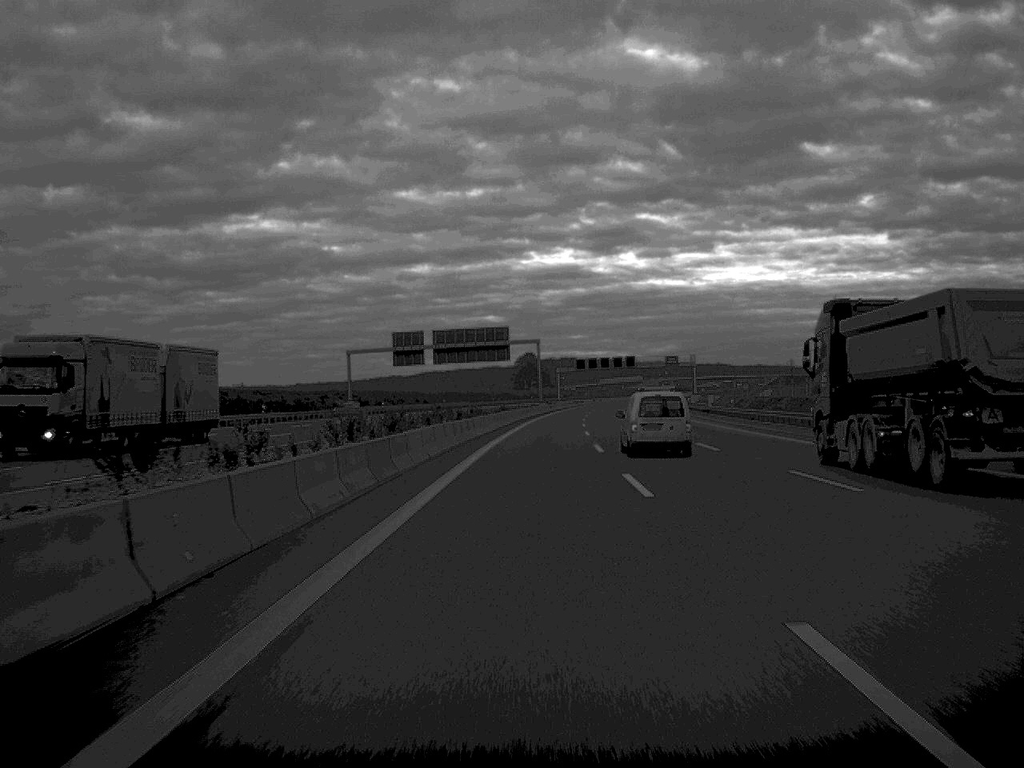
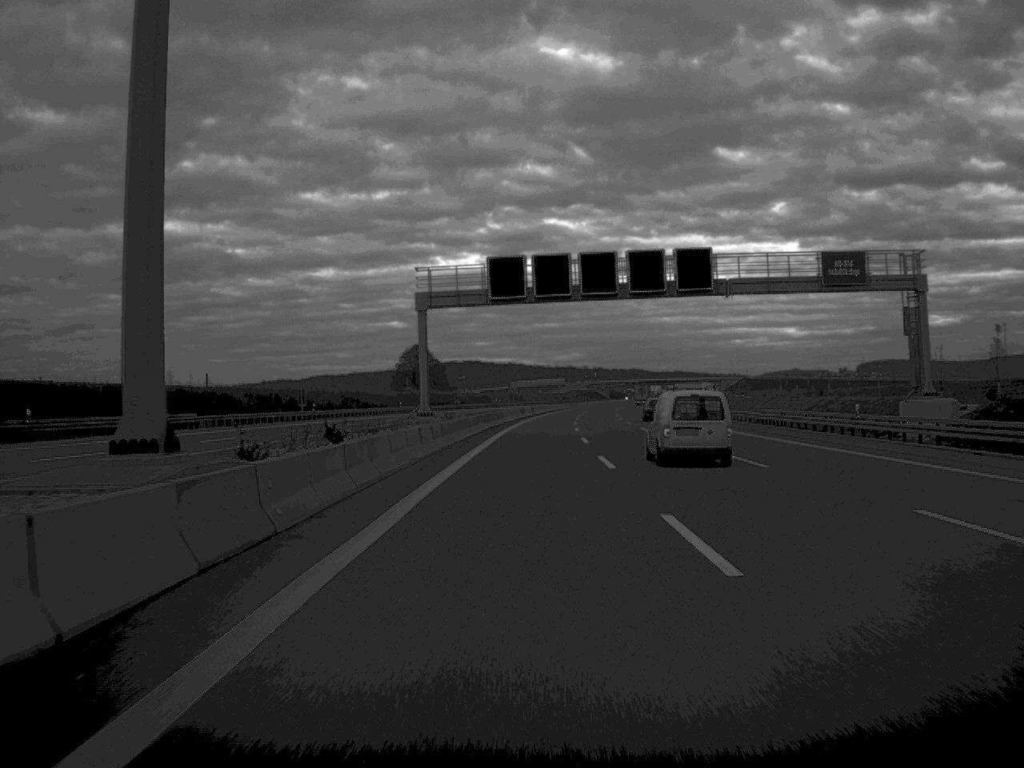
(+4.9, +134.4) m; +4°
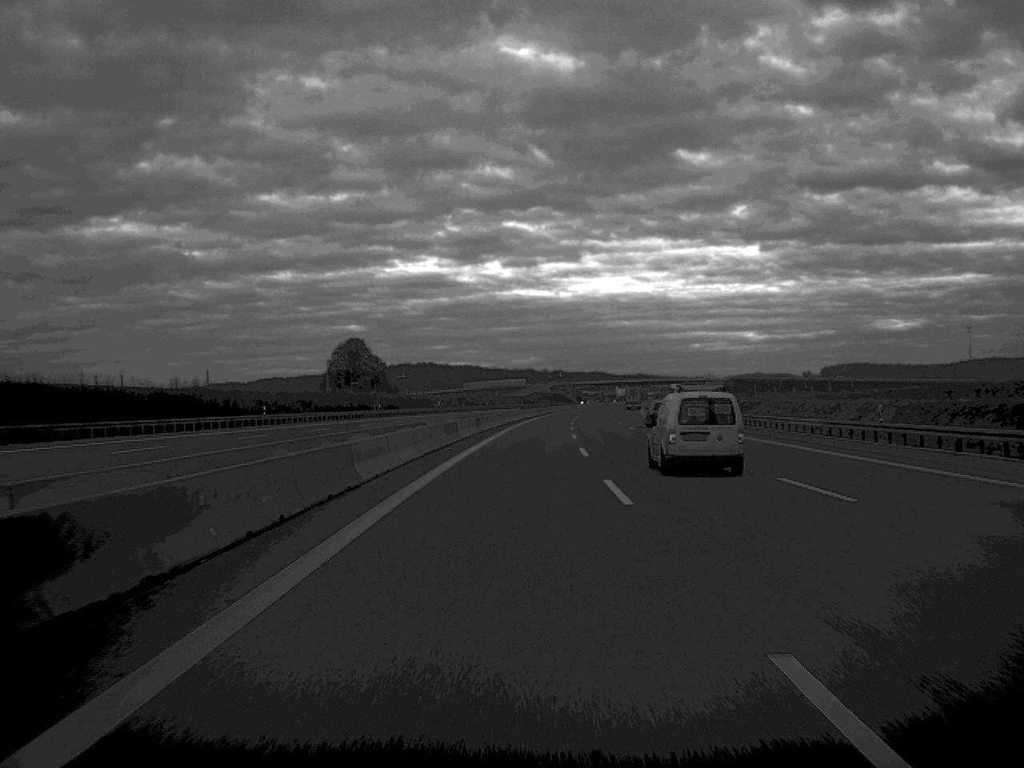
(+1.0, +63.5) m; +2°
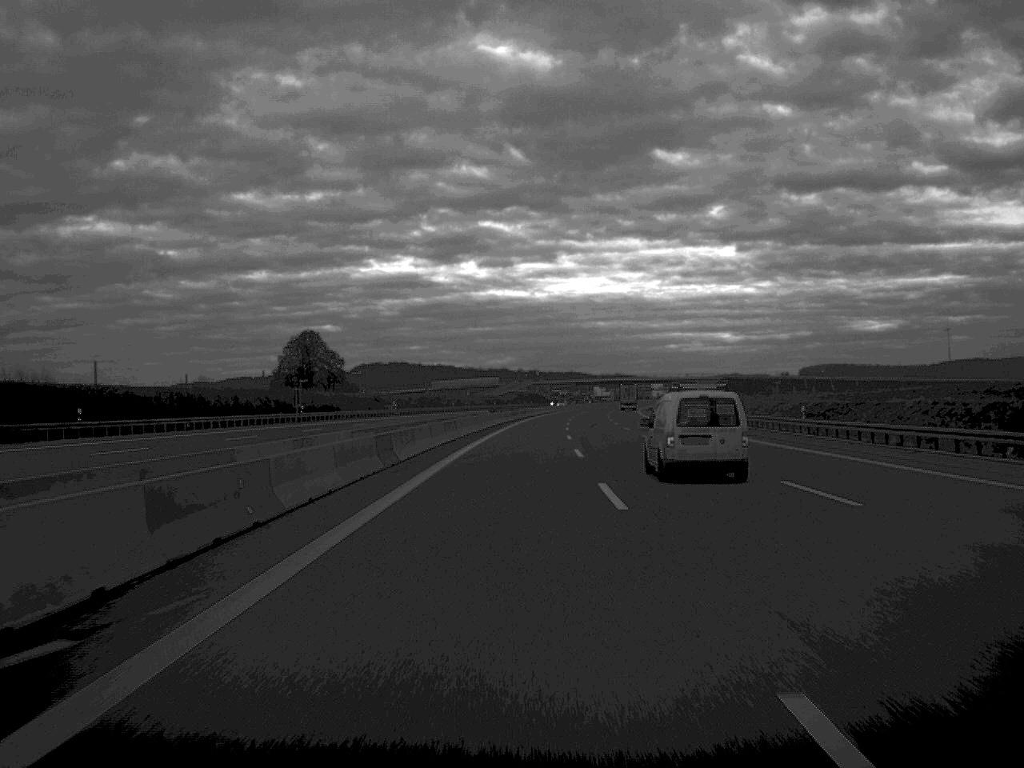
(+0.3, +36.3) m; +1°
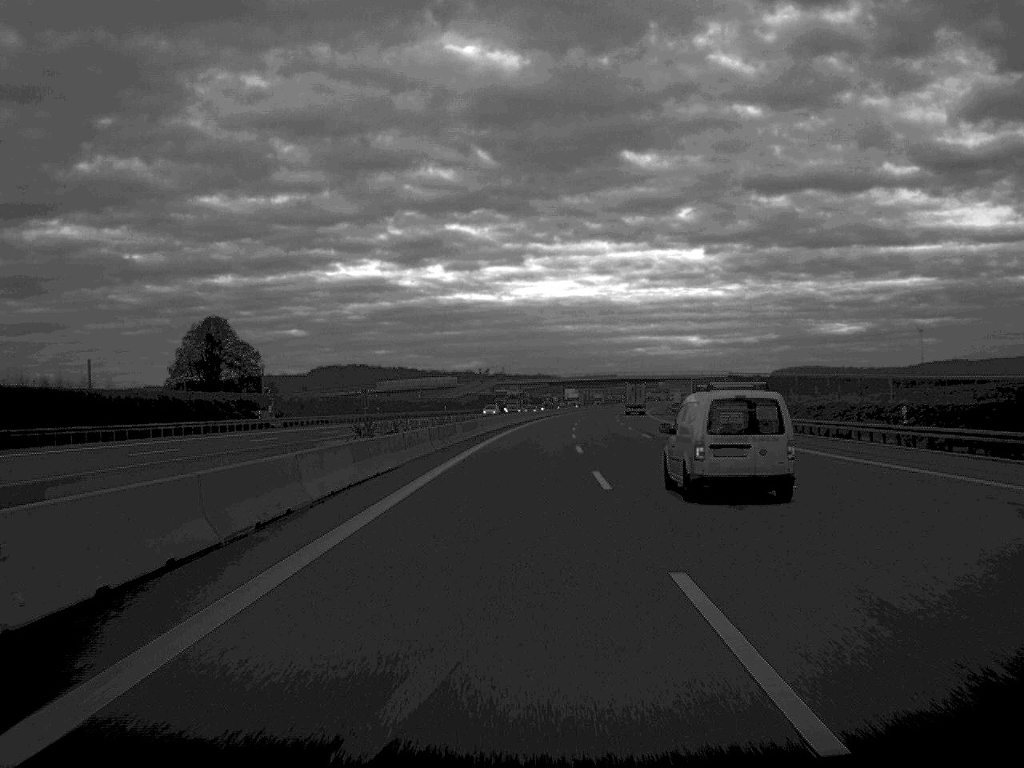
(+0.8, +66.6) m; +1°
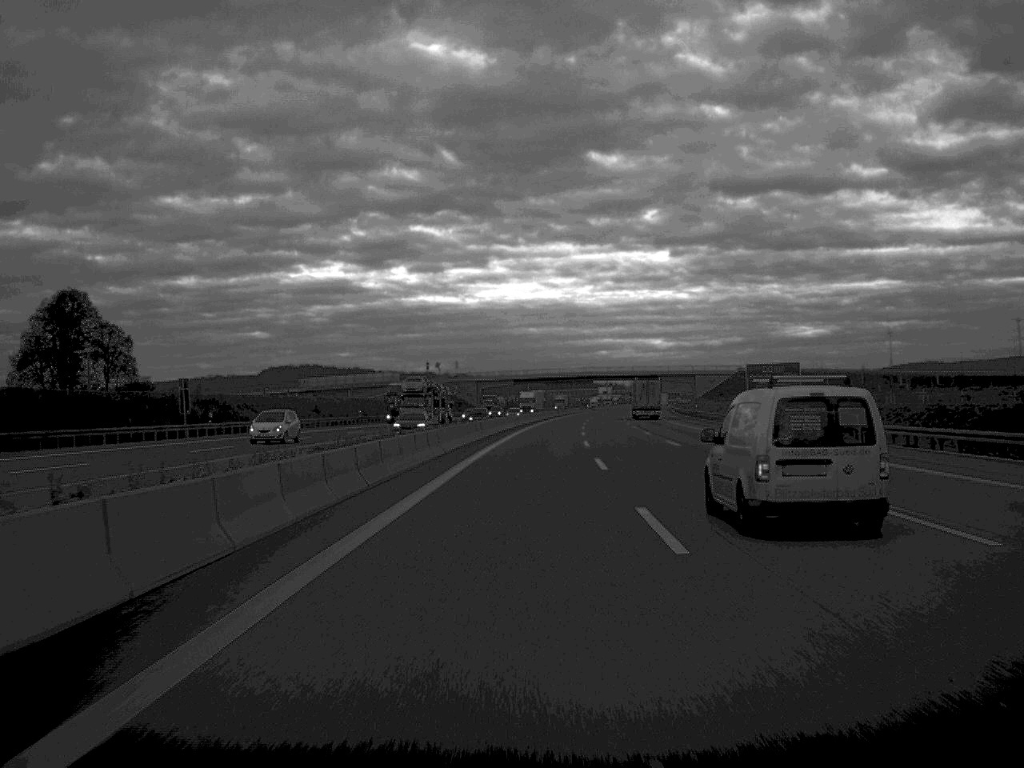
(+0.9, +64.5) m; +2°
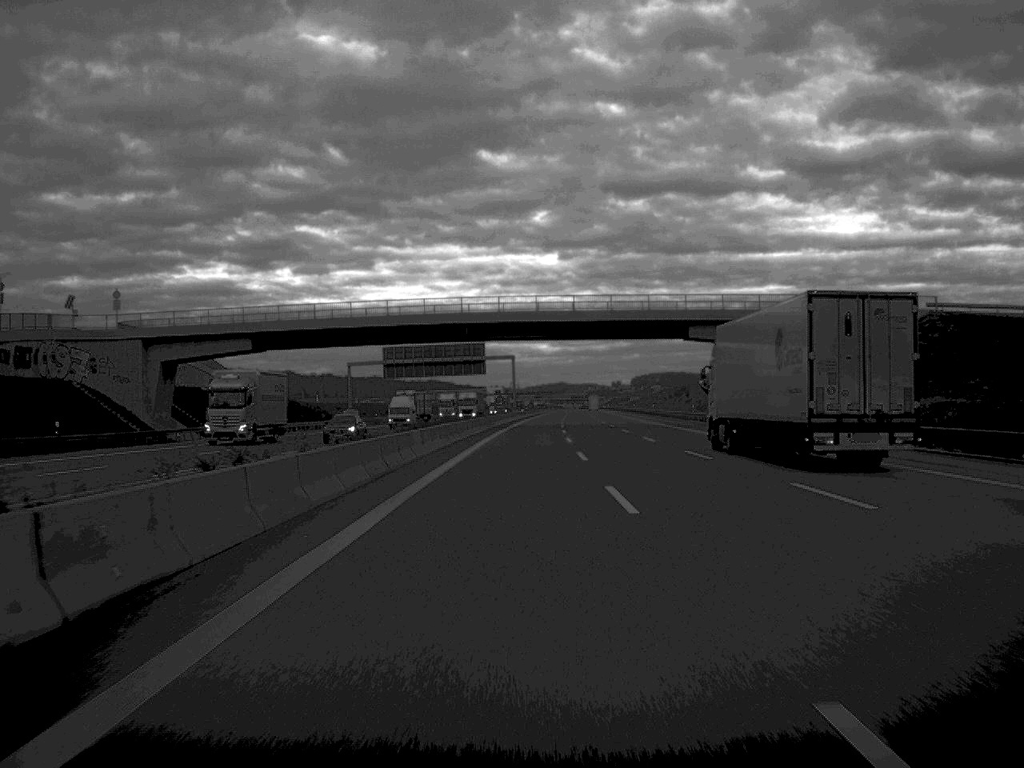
(+8.2, +172.4) m; +5°
